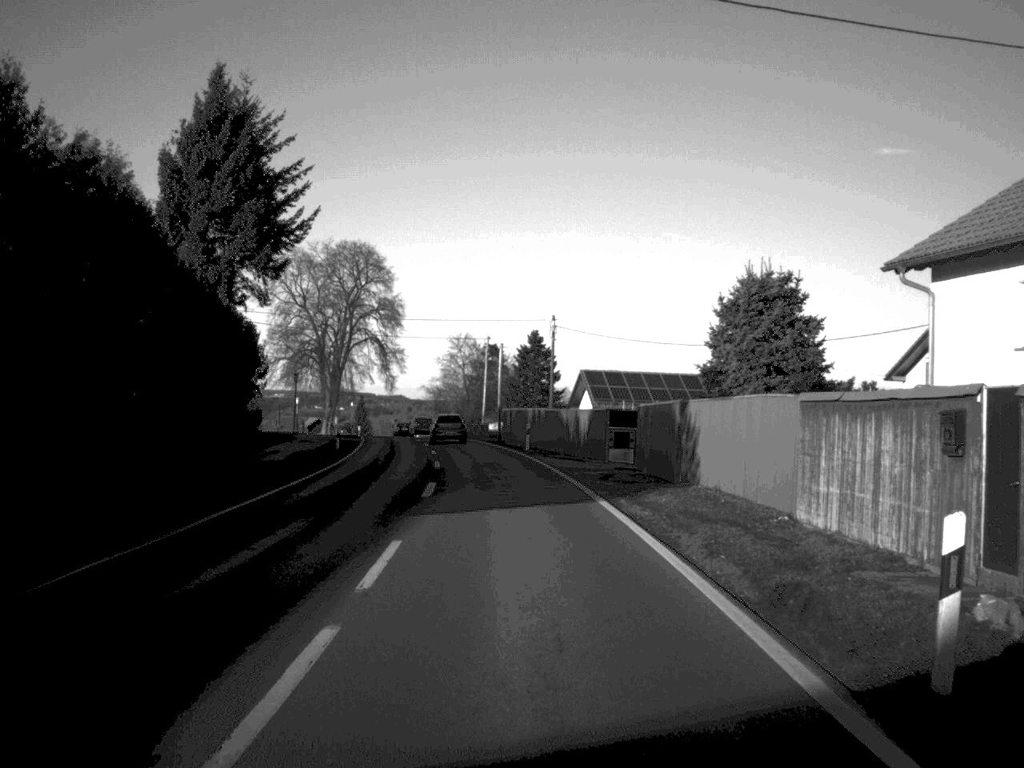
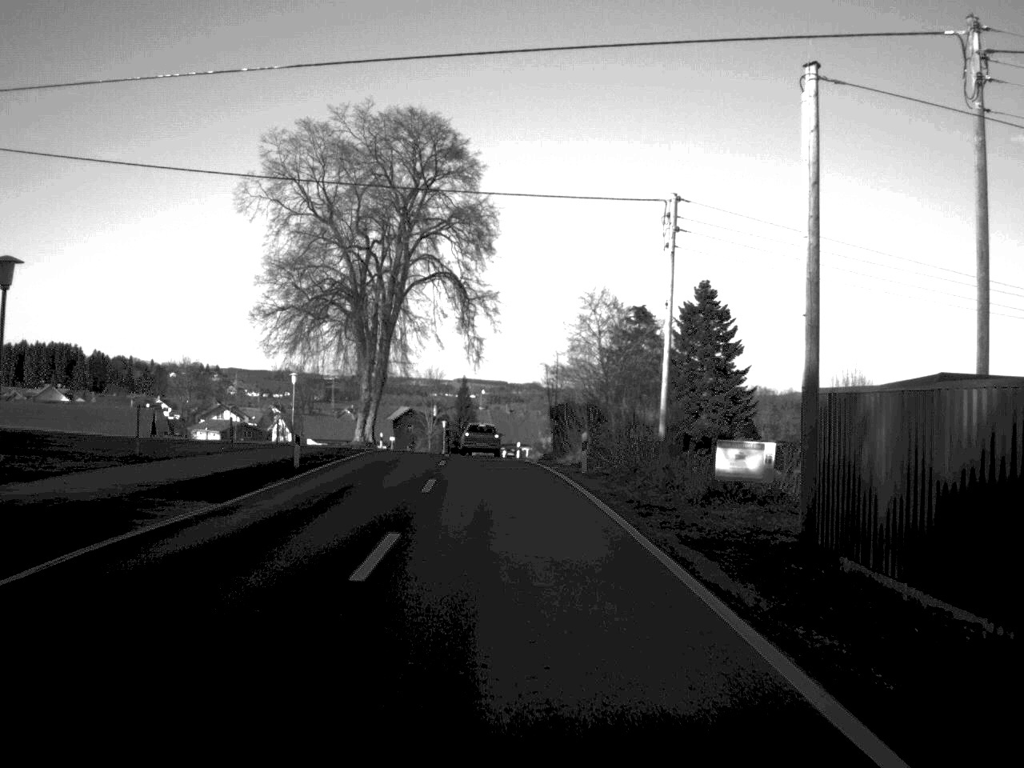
(-3.1, +58.5) m; -6°
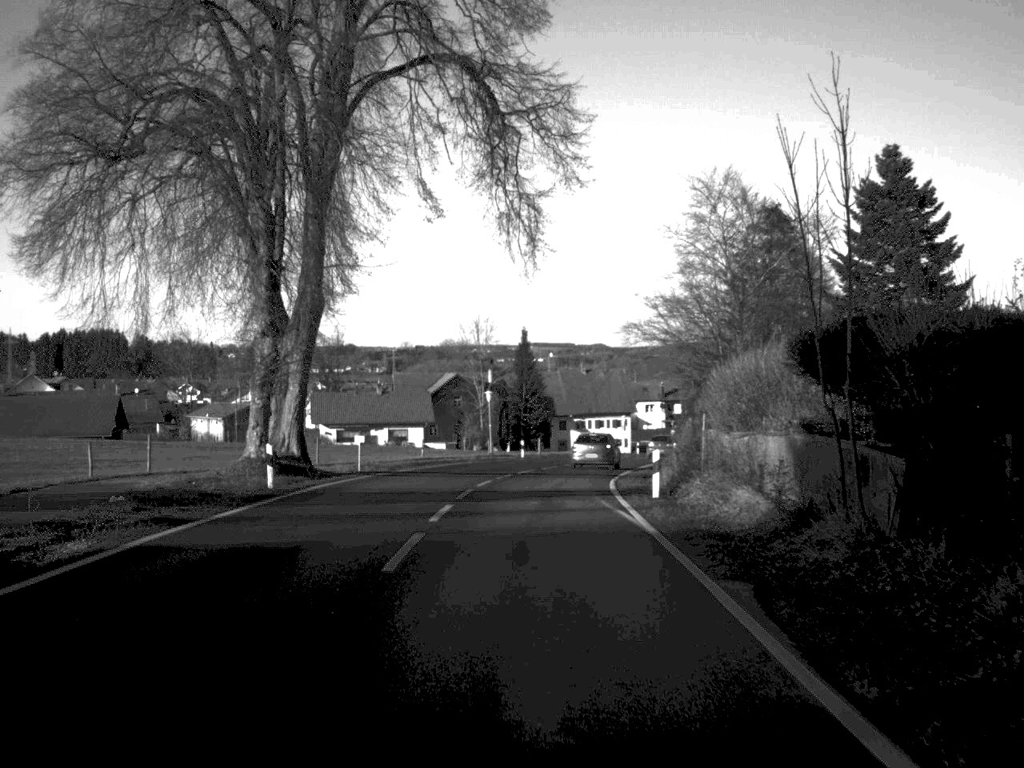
(-1.5, +46.5) m; -3°
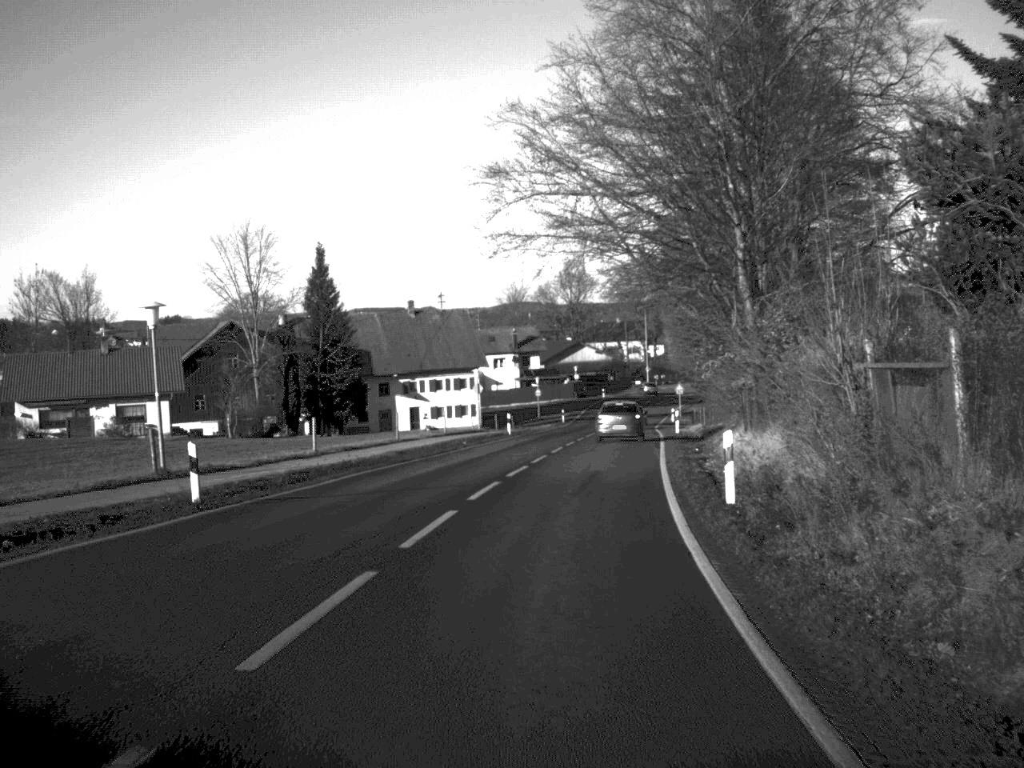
(+2.2, +46.0) m; +8°
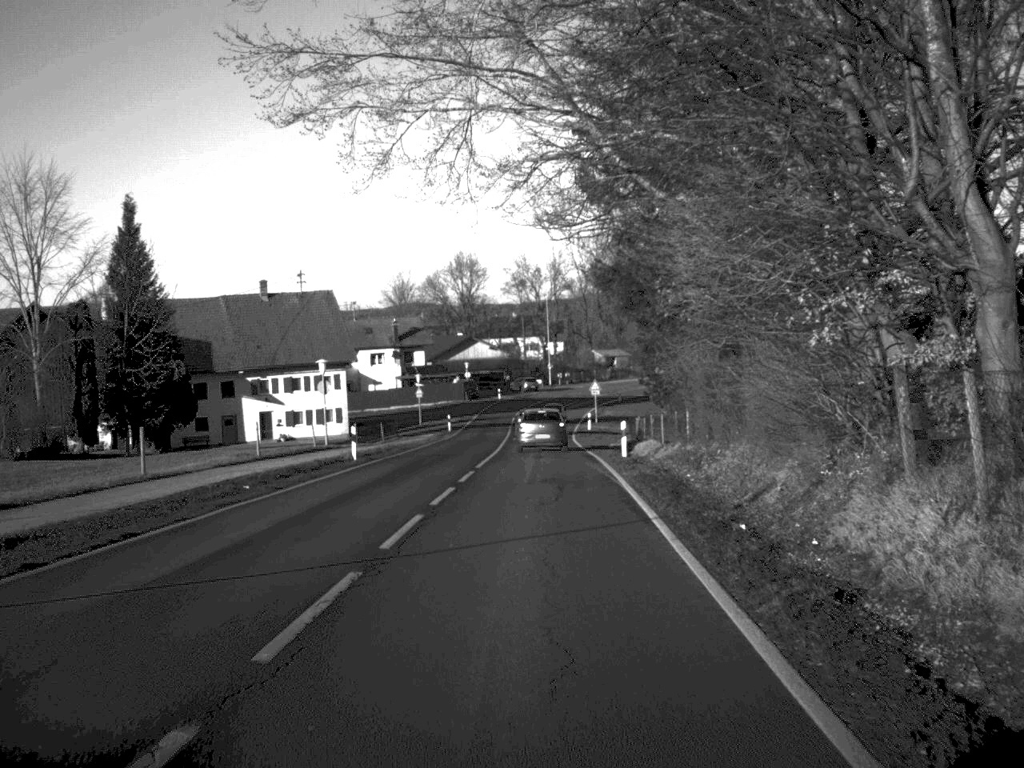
(+1.0, +22.5) m; +5°
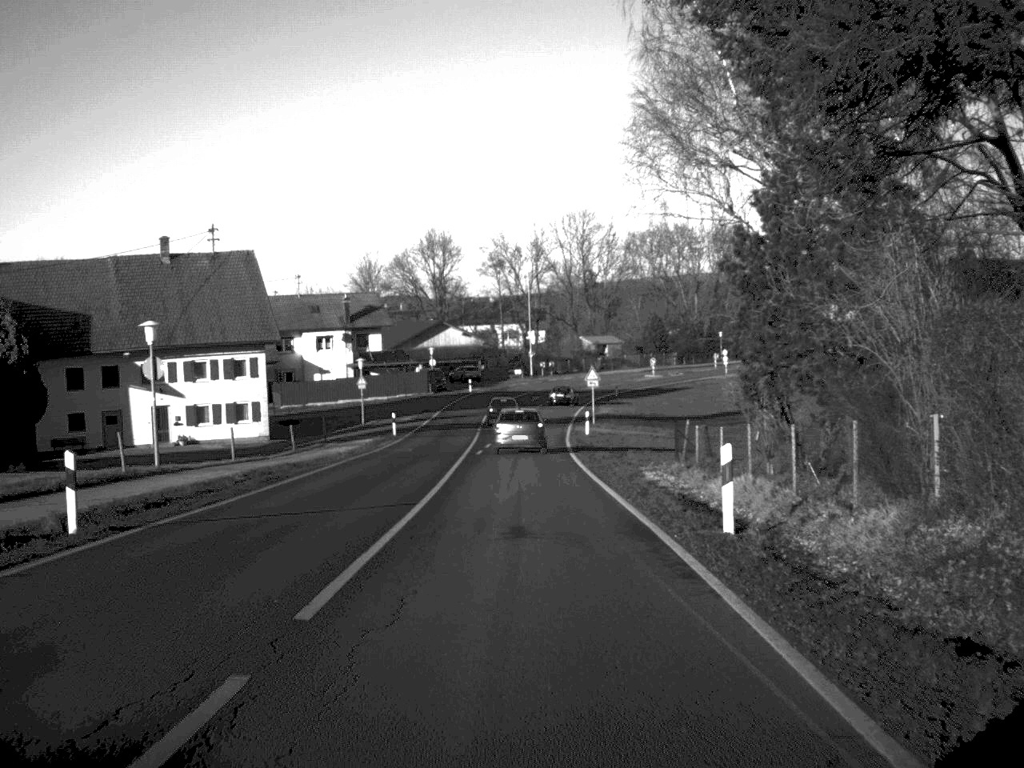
(+0.2, +22.3) m; +1°
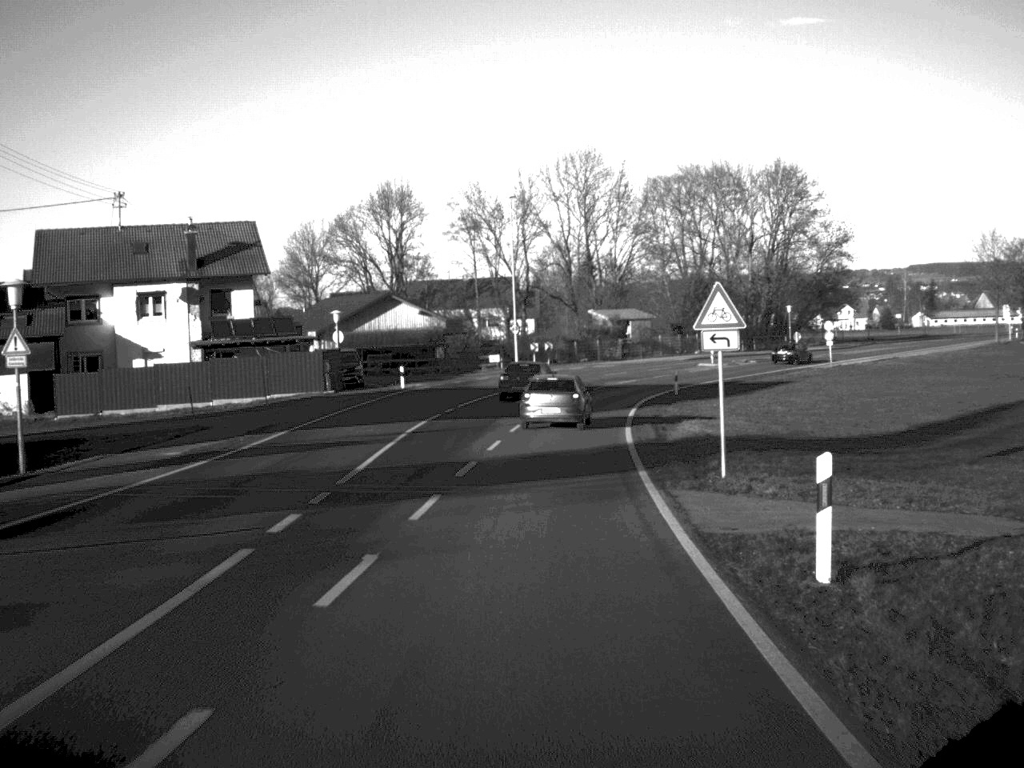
(+0.1, +48.8) m; 0°
